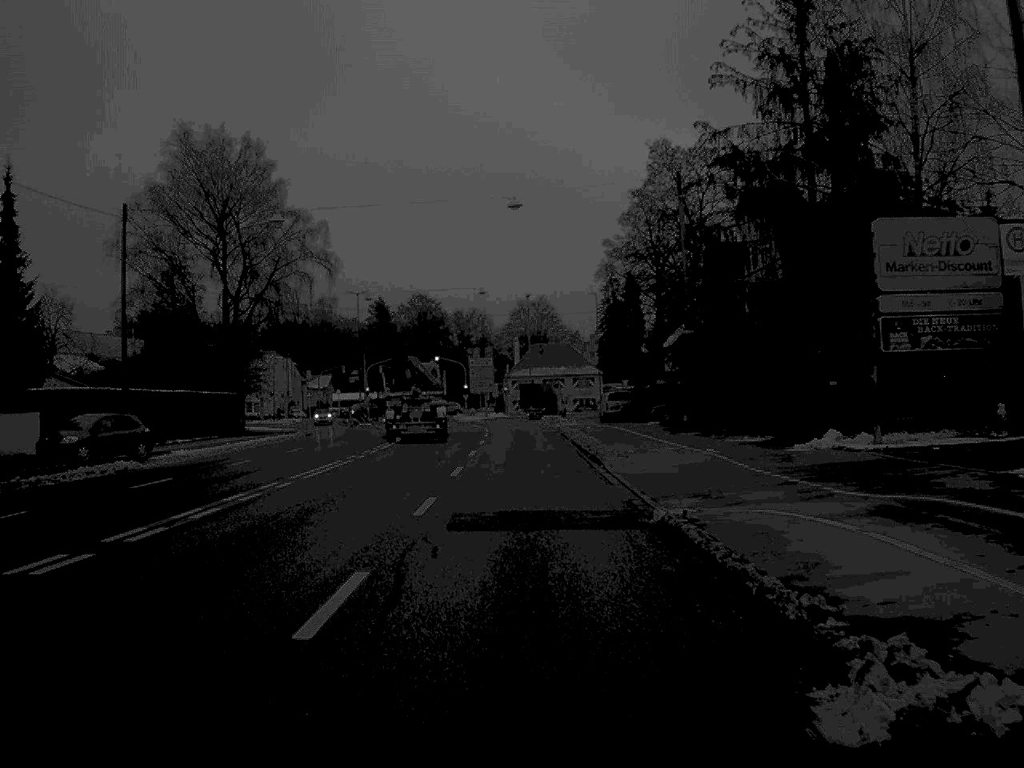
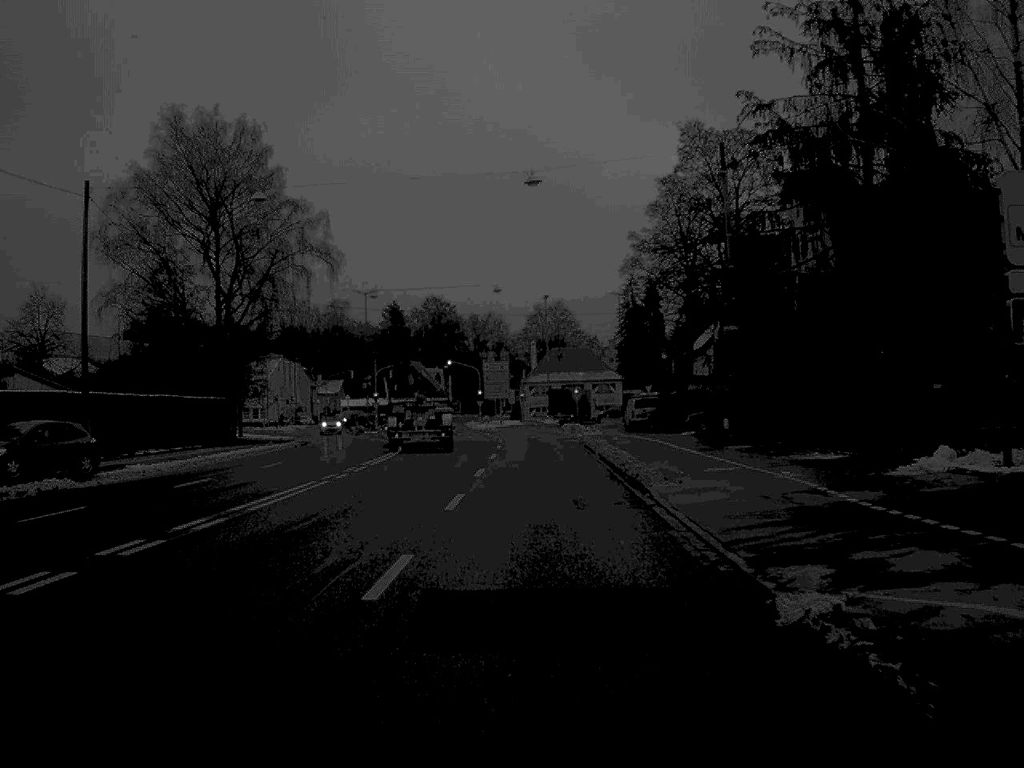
(-0.1, +7.0) m; -1°
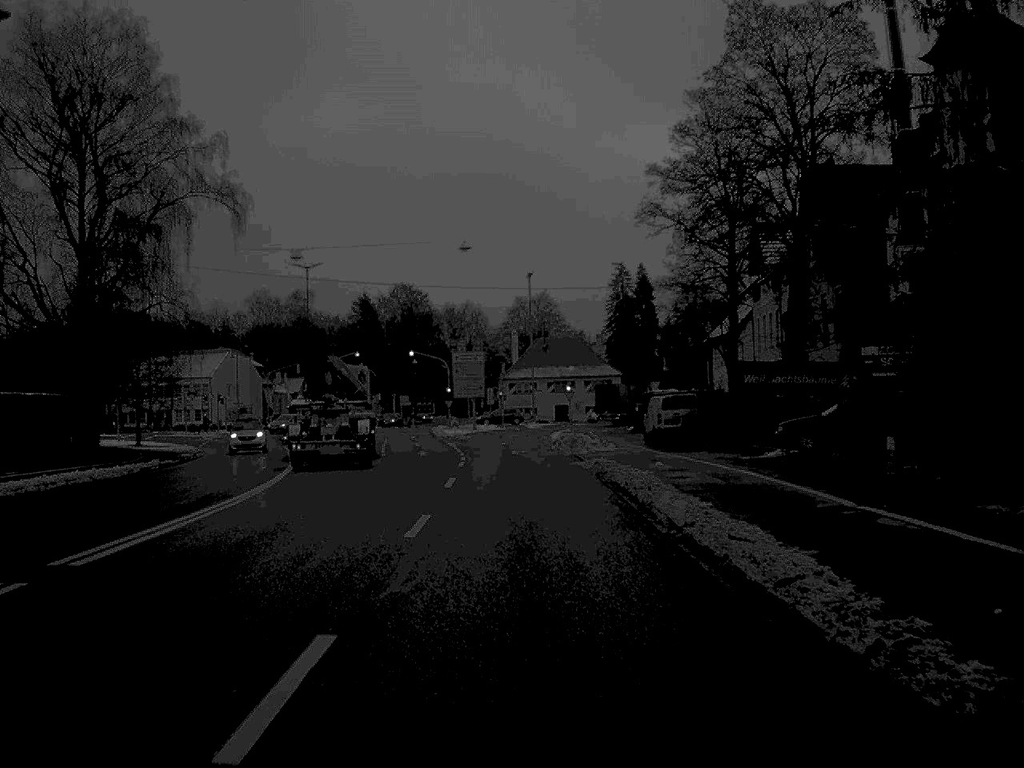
(+0.1, +22.5) m; +1°
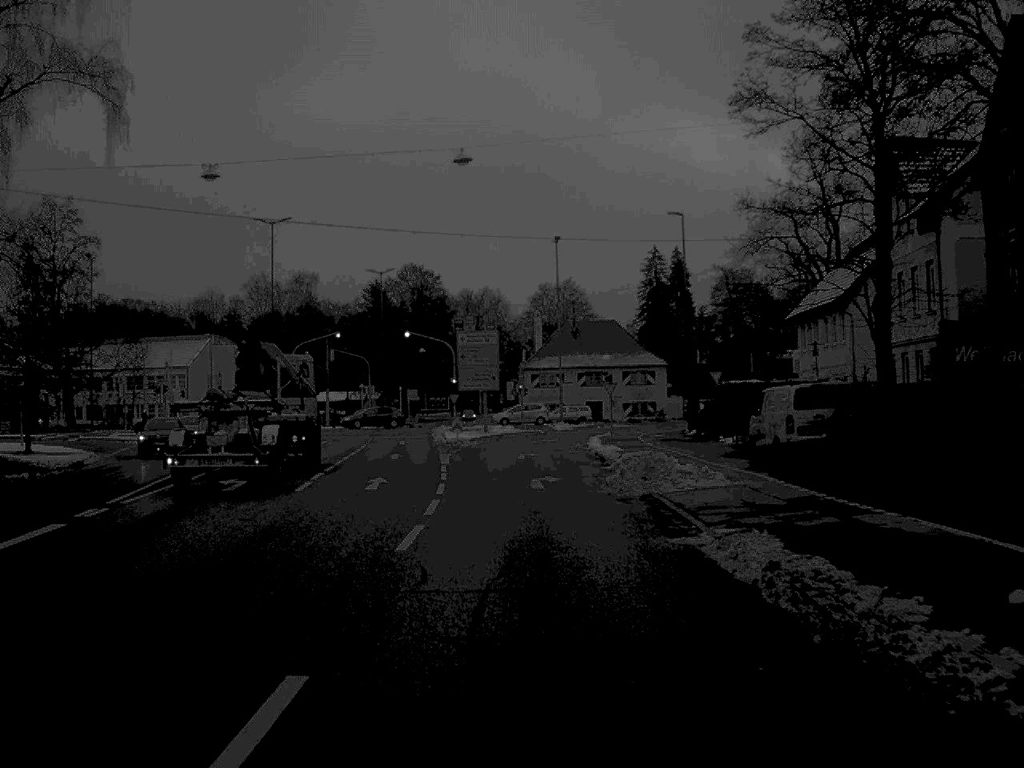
(-0.2, +21.0) m; -1°
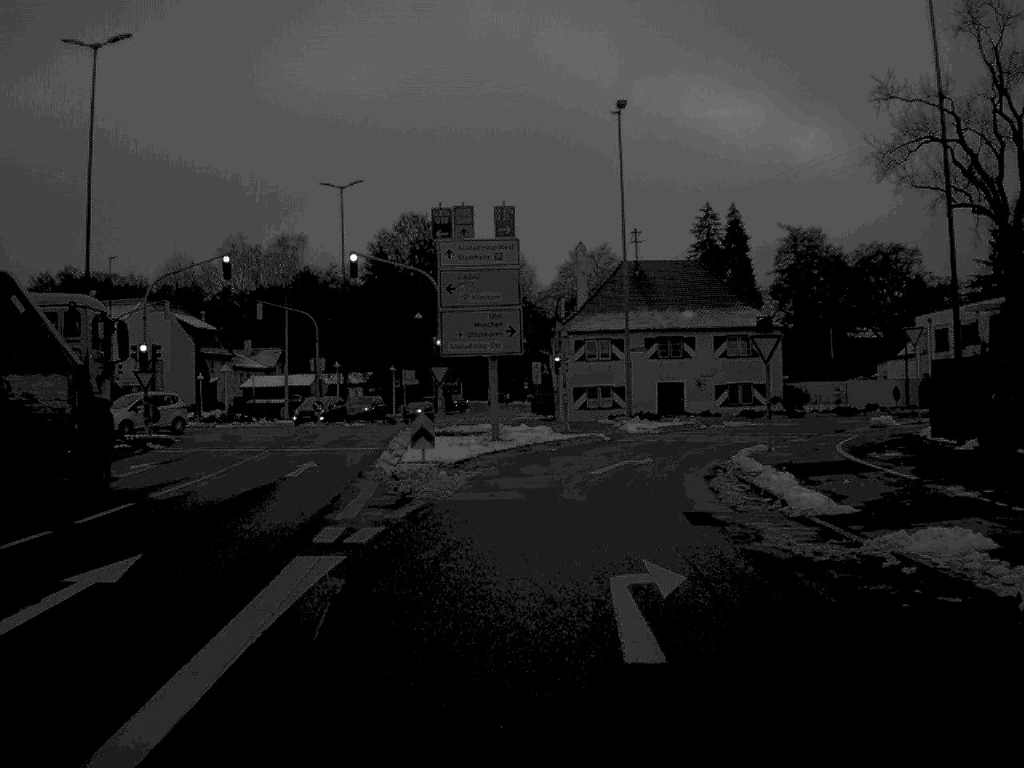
(-0.7, +35.7) m; -1°
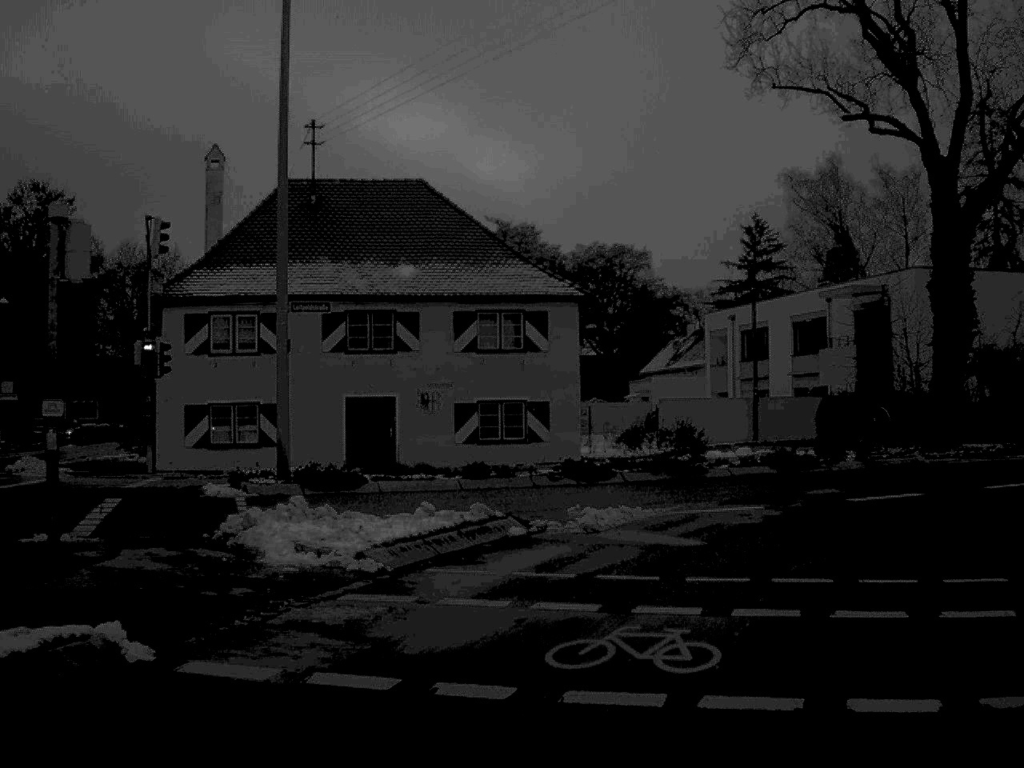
(+2.4, +30.4) m; +15°
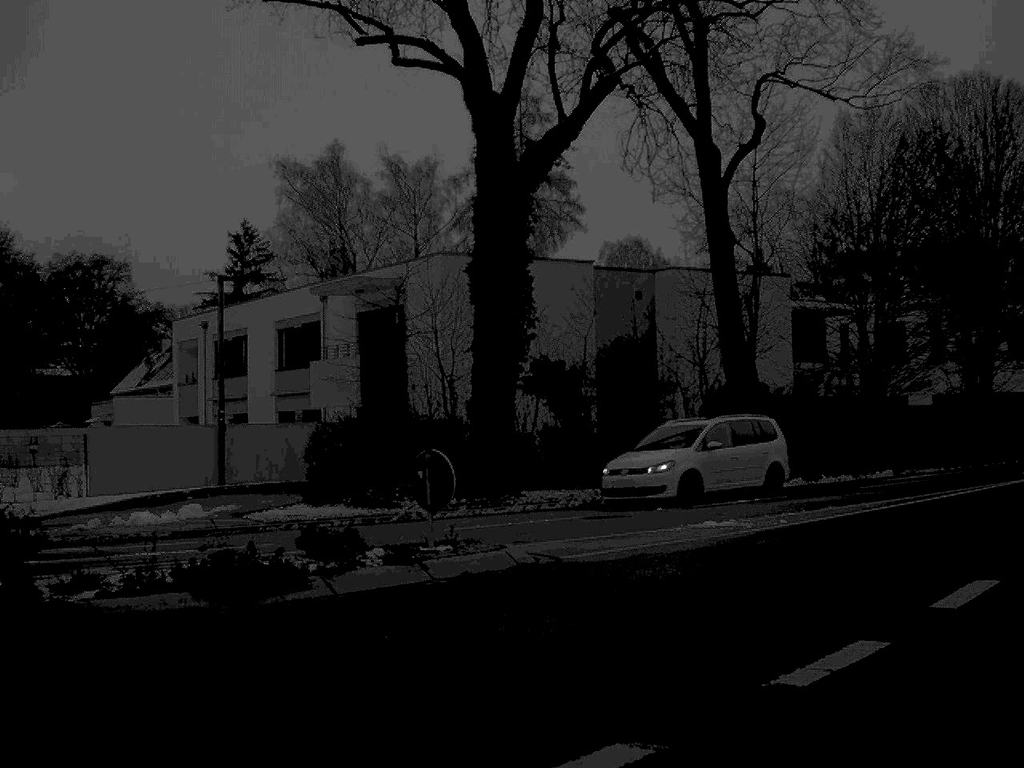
(+2.3, +12.7) m; +23°
